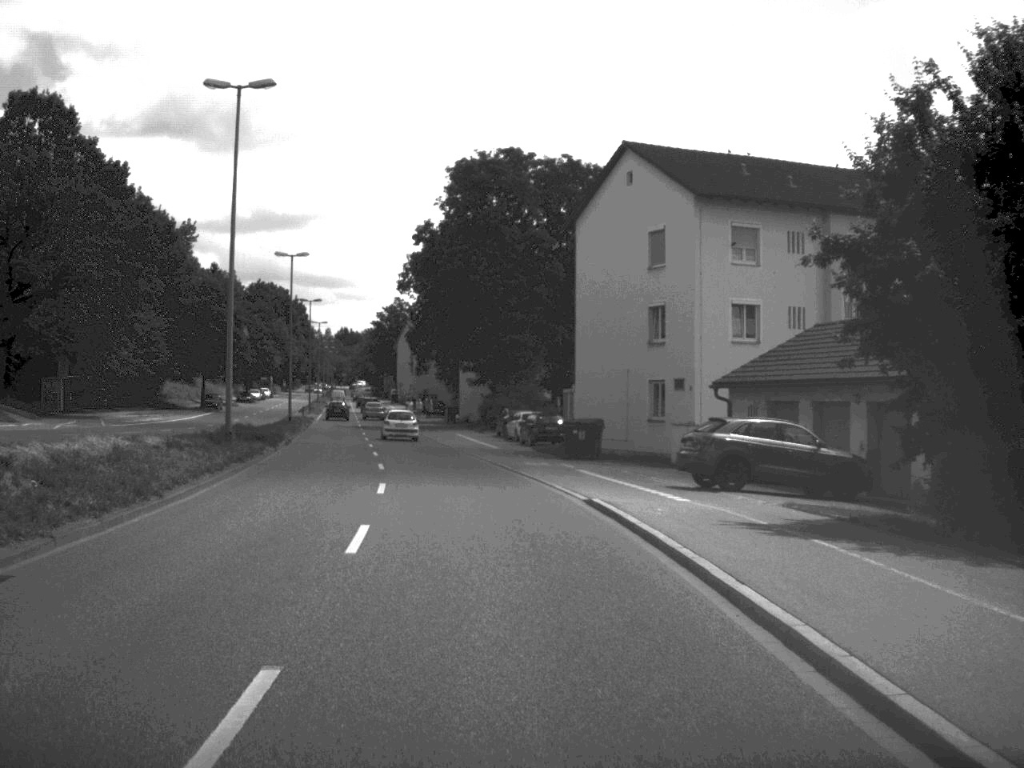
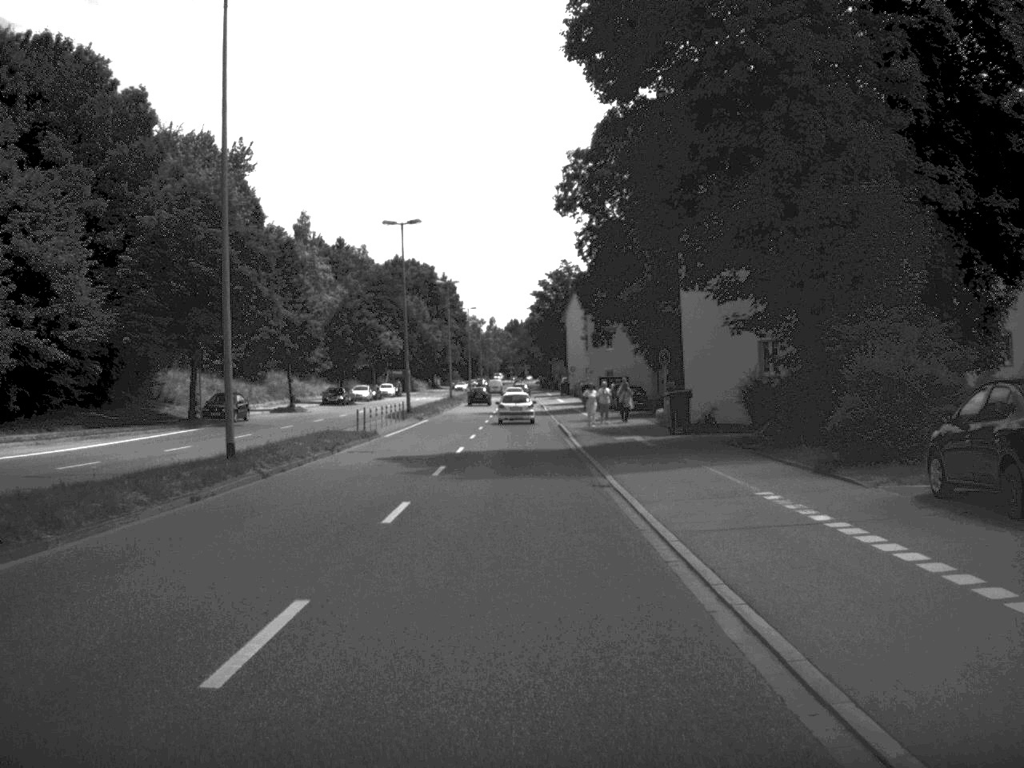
(-4.4, +50.7) m; -8°
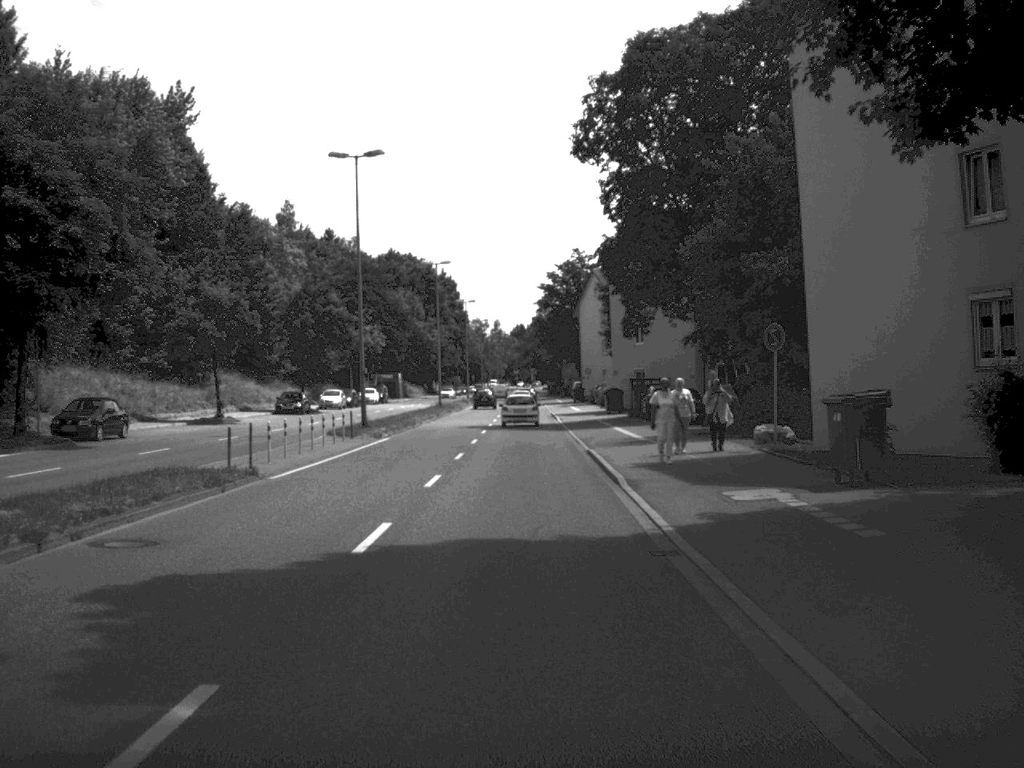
(-0.1, +20.8) m; 0°
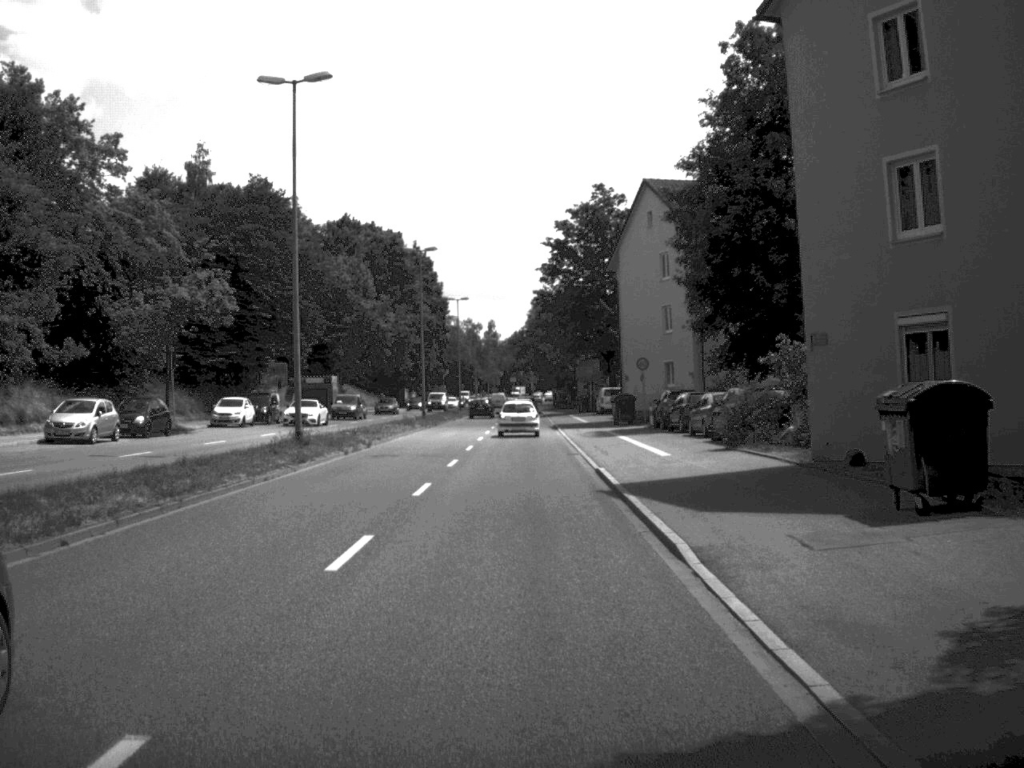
(0.0, +54.3) m; 0°
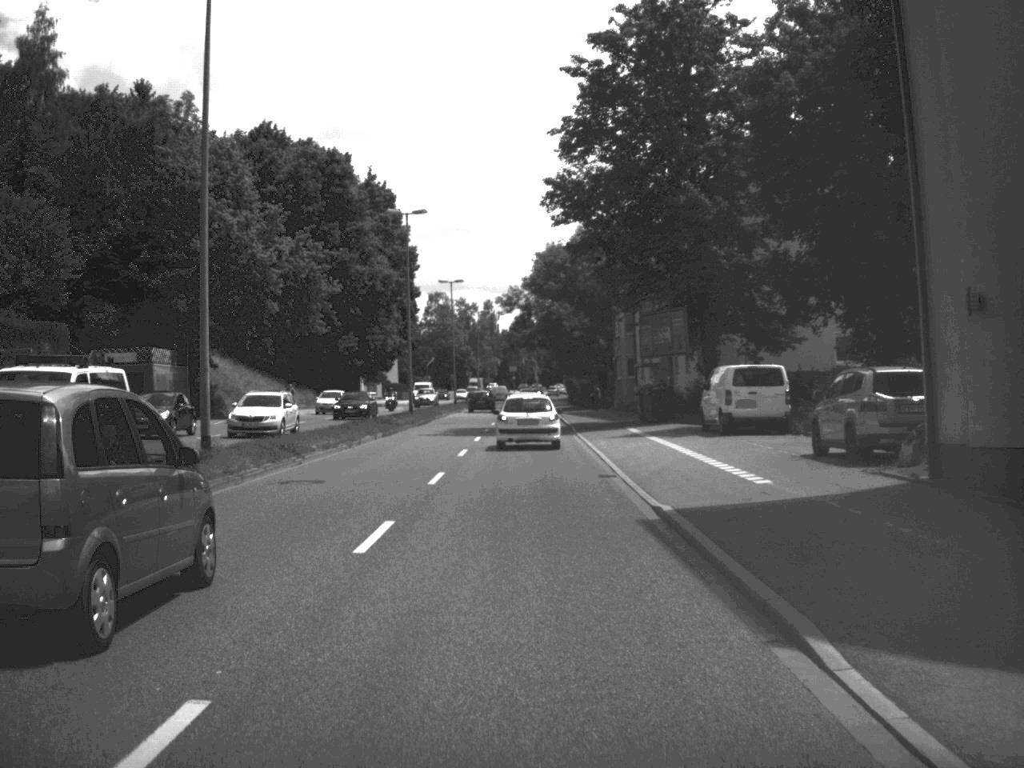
(-0.3, +52.6) m; 0°
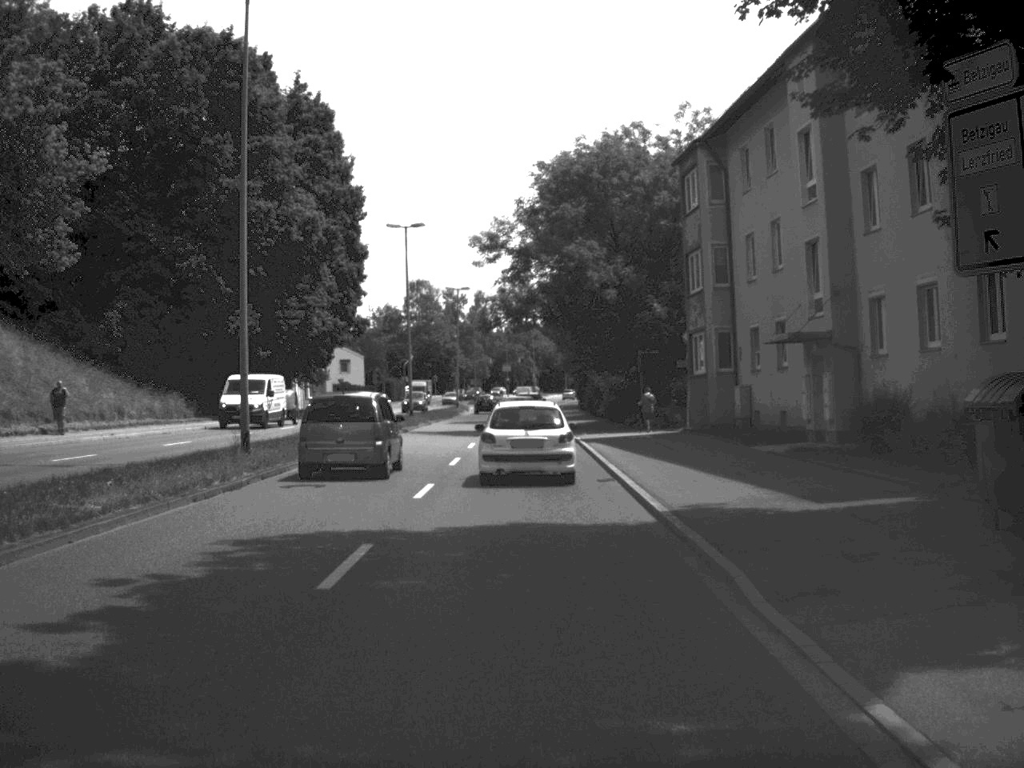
(0.0, +37.4) m; 0°
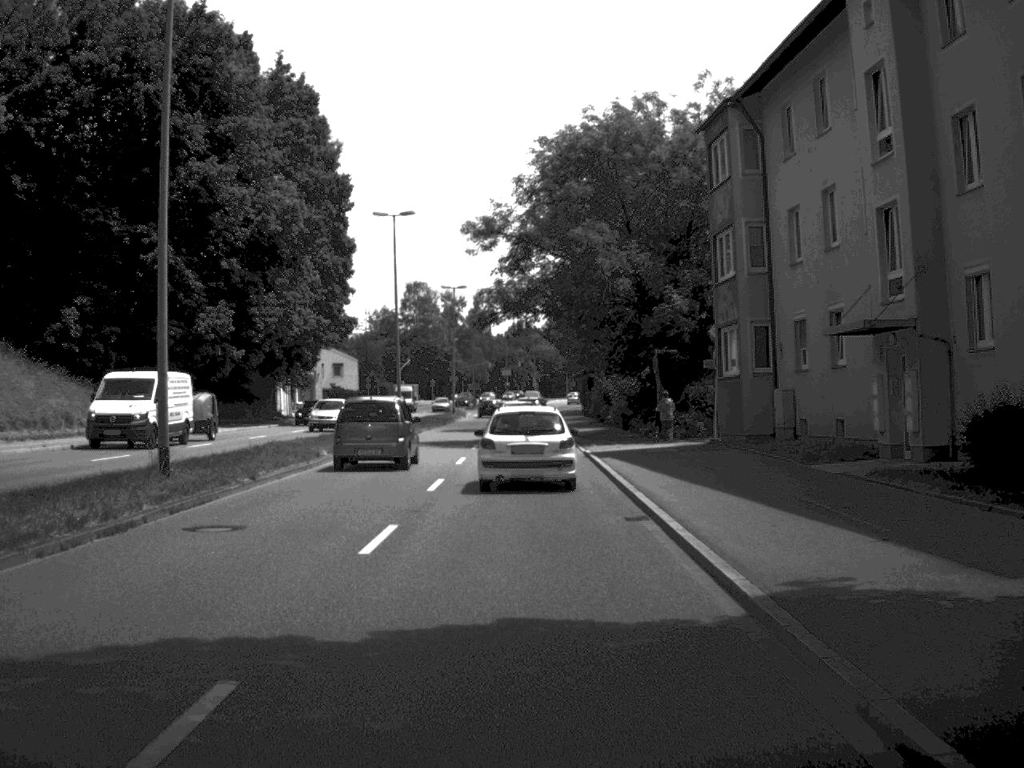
(0.0, +6.2) m; 0°
